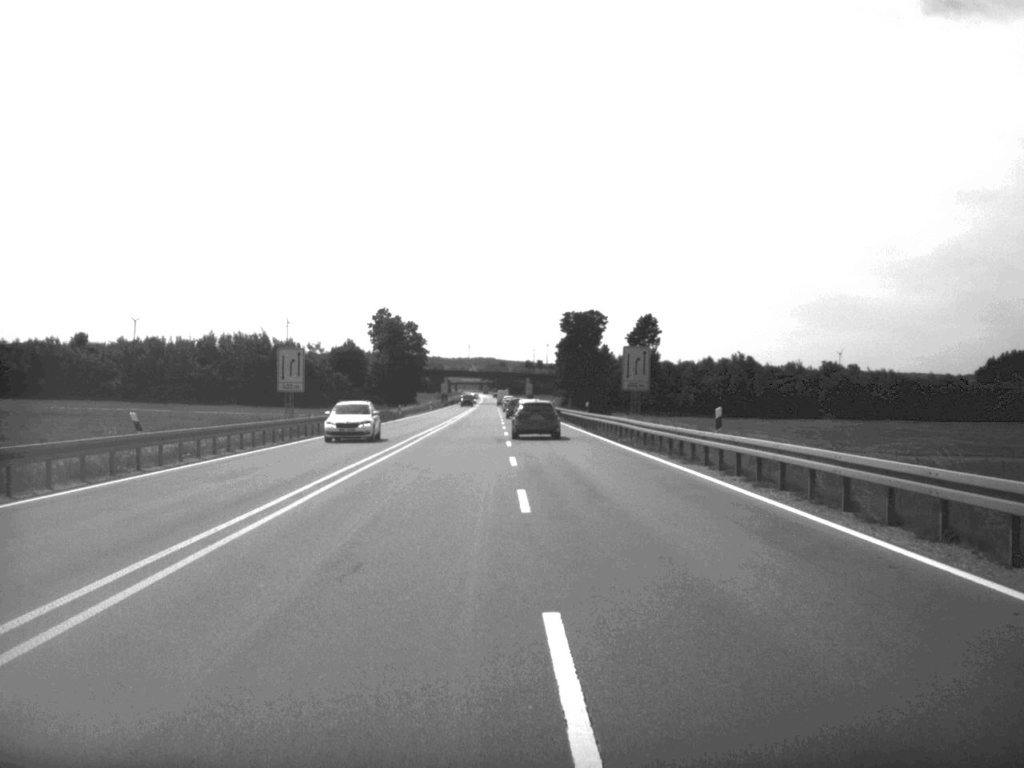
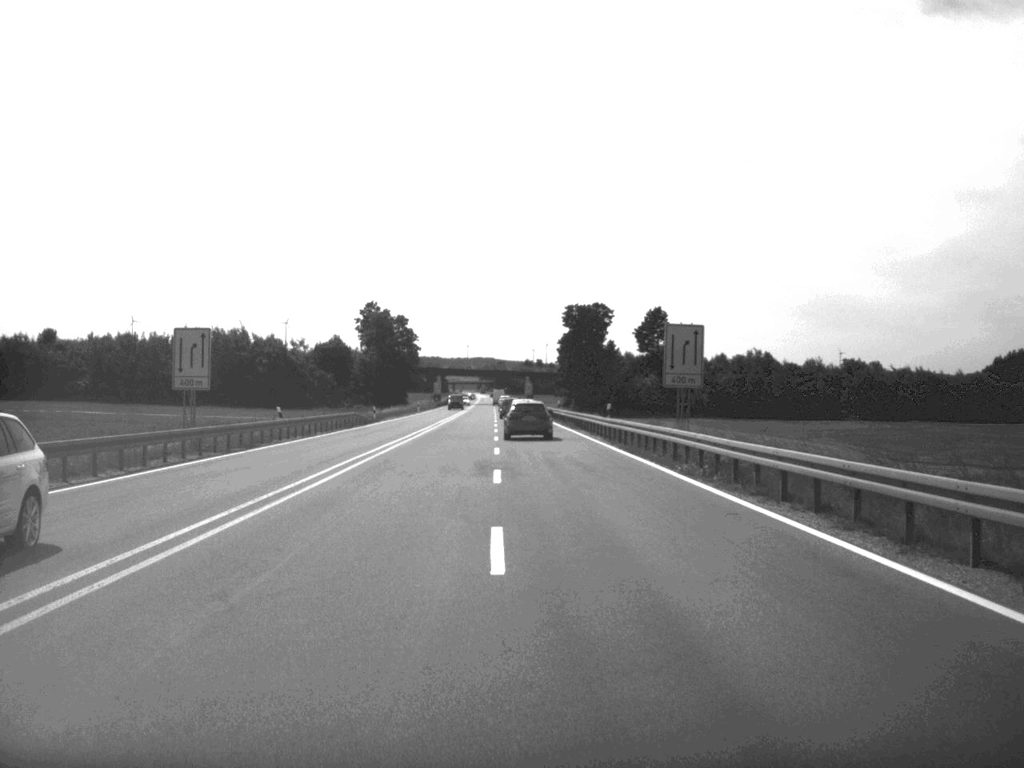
(0.0, +17.7) m; 0°
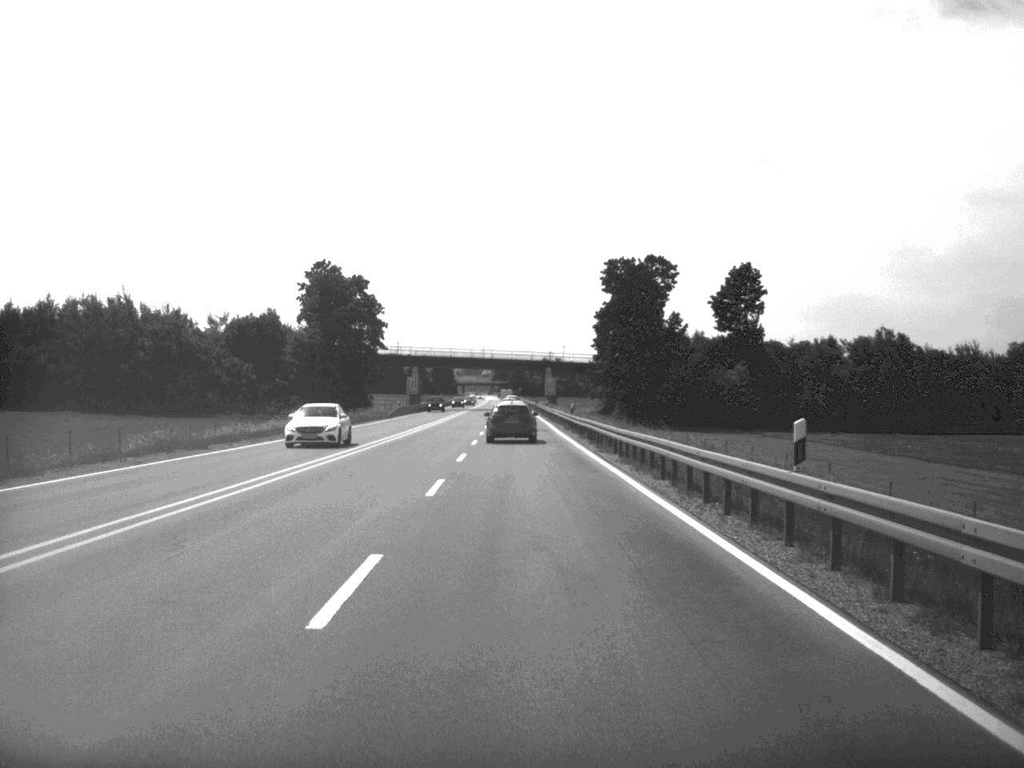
(-0.4, +74.3) m; -1°
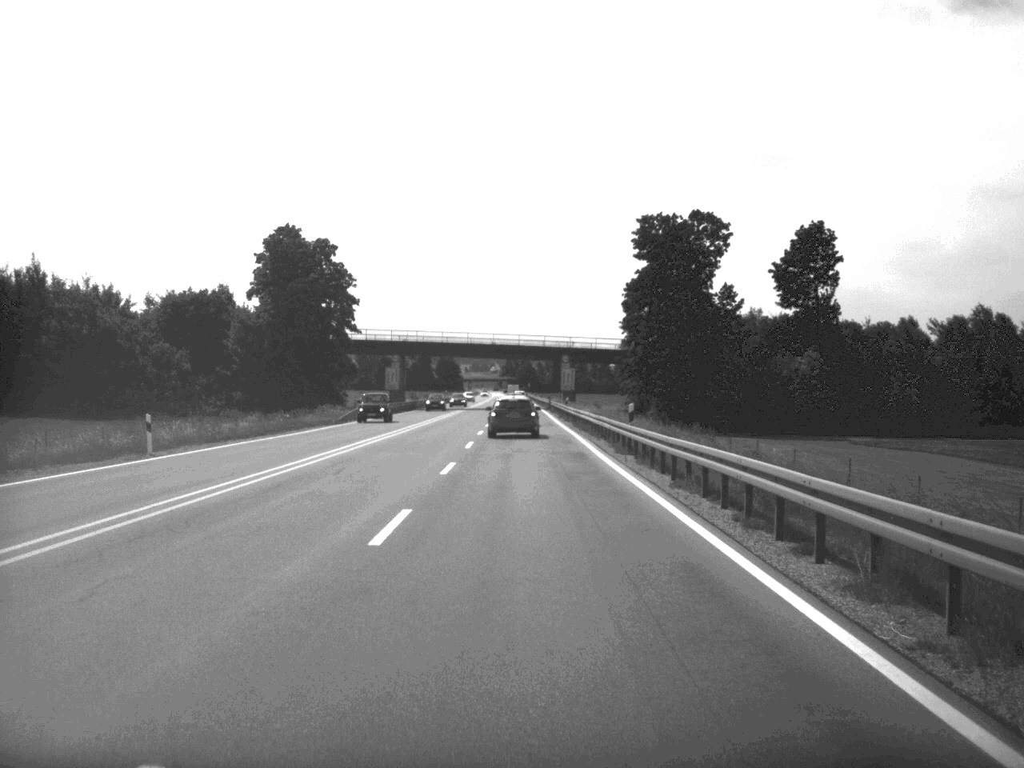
(-0.1, +31.1) m; 0°
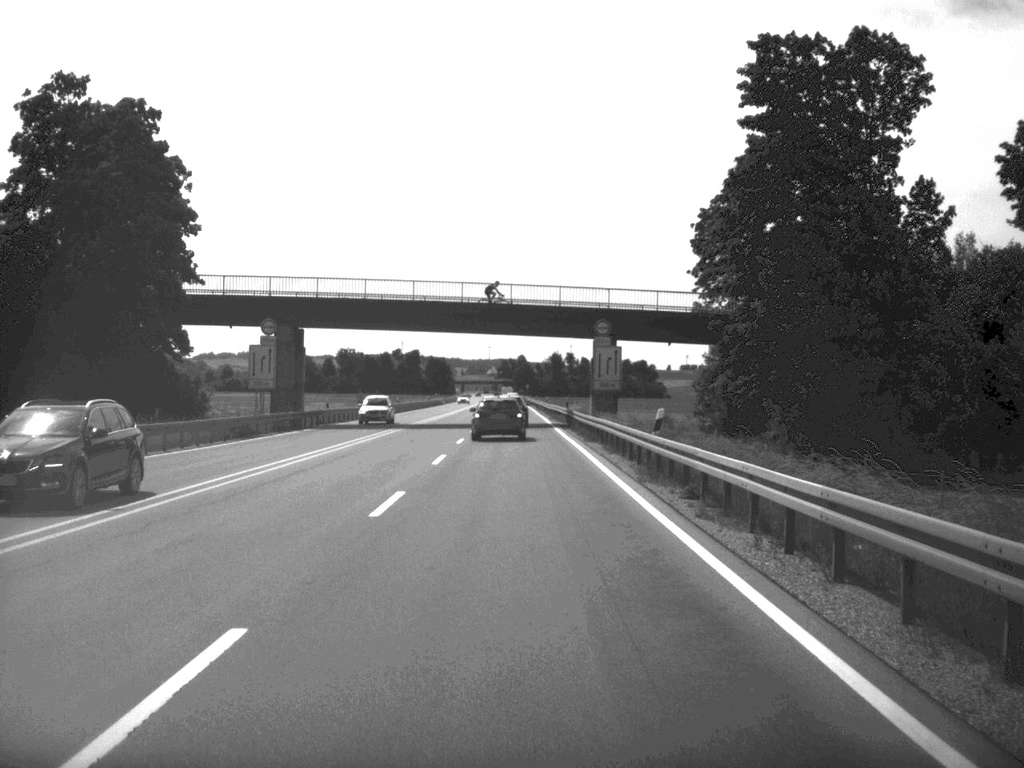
(0.0, +56.6) m; 0°
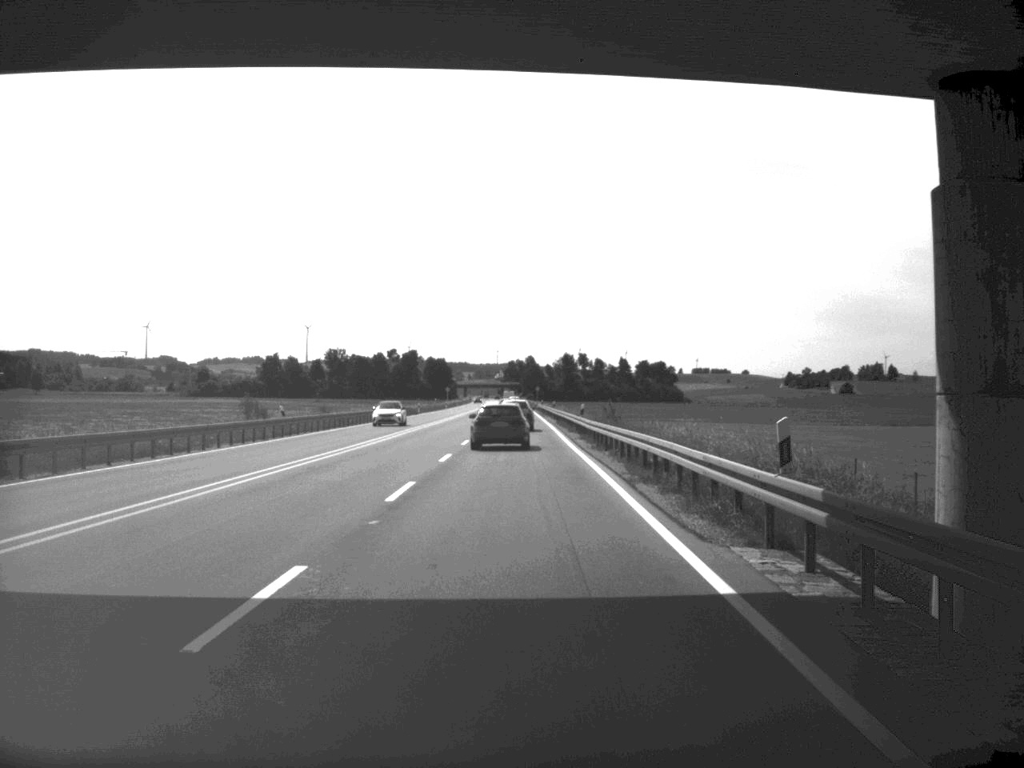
(-0.2, +56.4) m; 0°
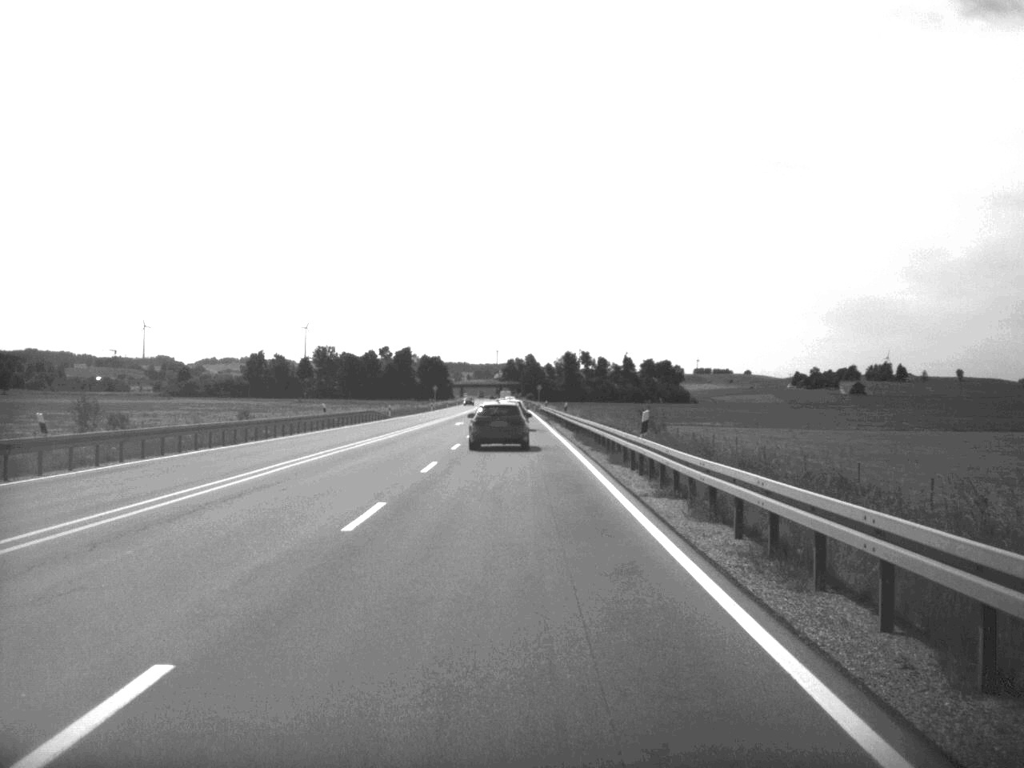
(0.0, +28.4) m; 0°
